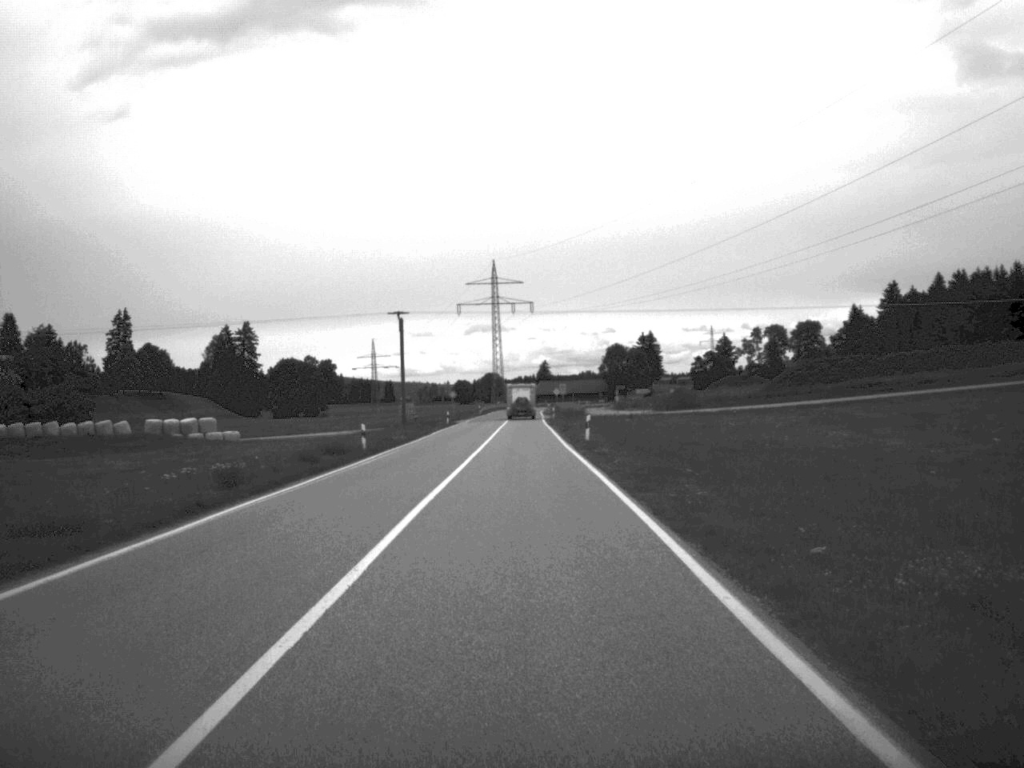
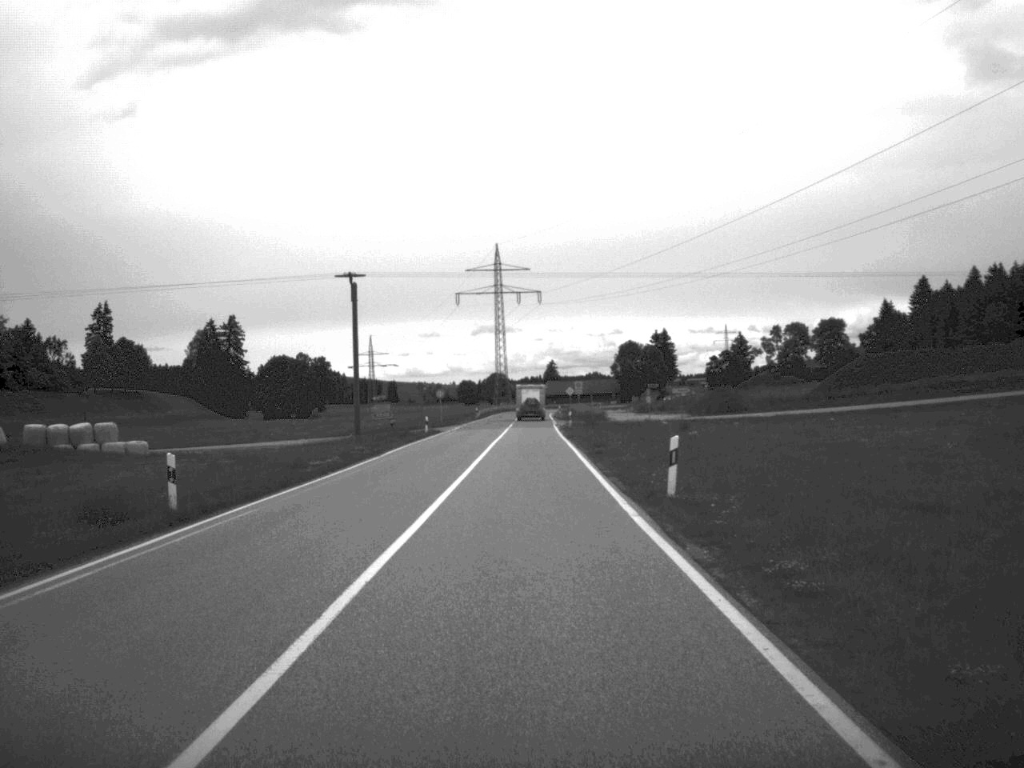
(0.0, +24.5) m; 0°
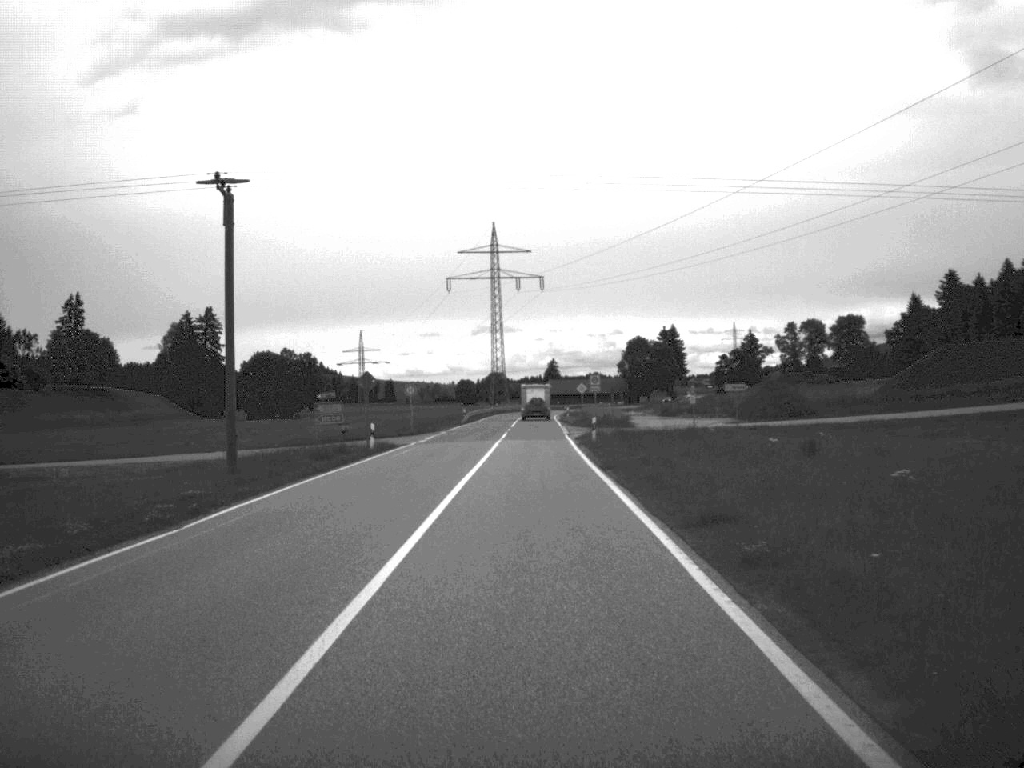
(0.0, +24.1) m; 0°
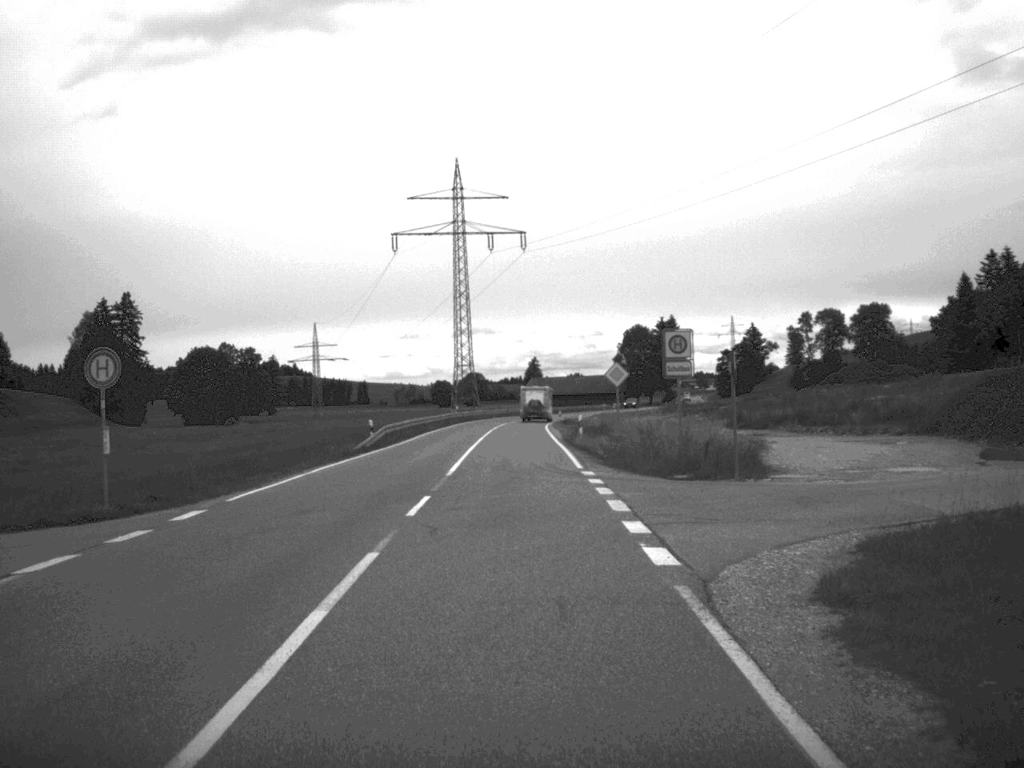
(+0.3, +48.9) m; +1°
